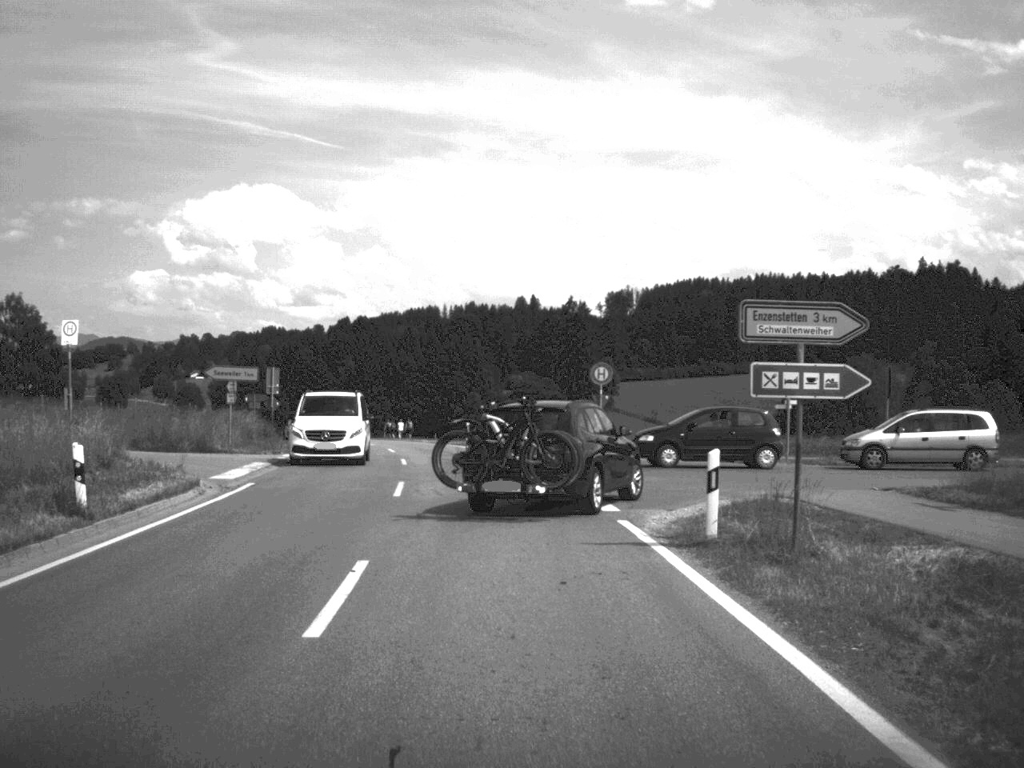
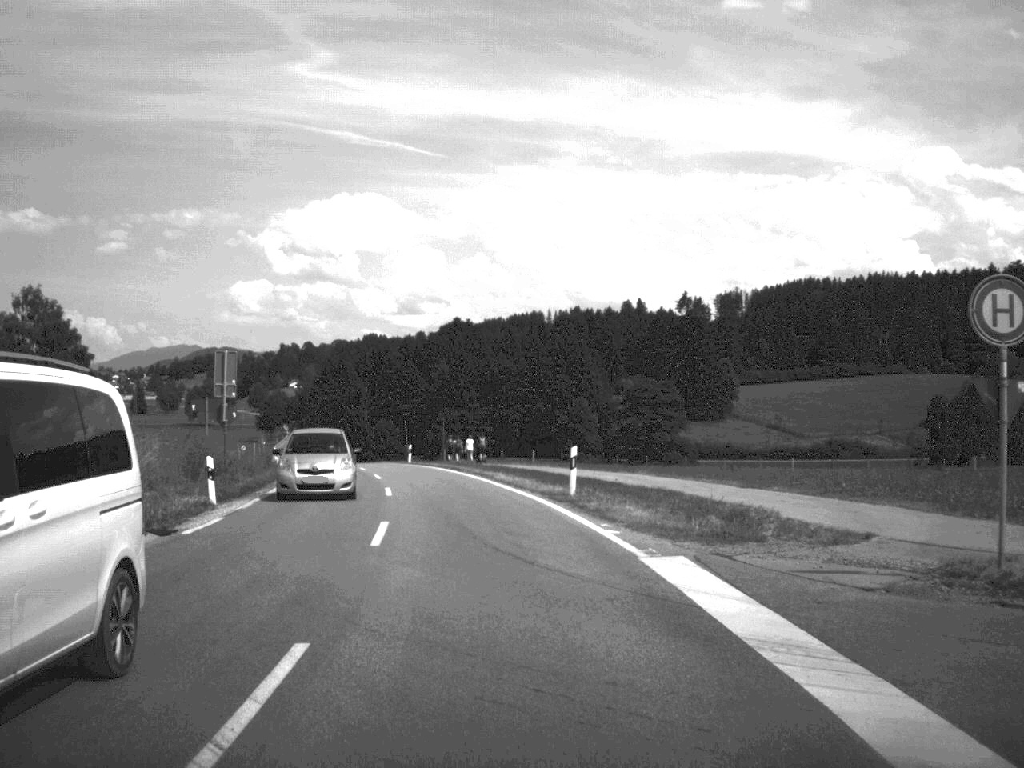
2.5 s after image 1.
(-1.1, +27.4) m; -5°
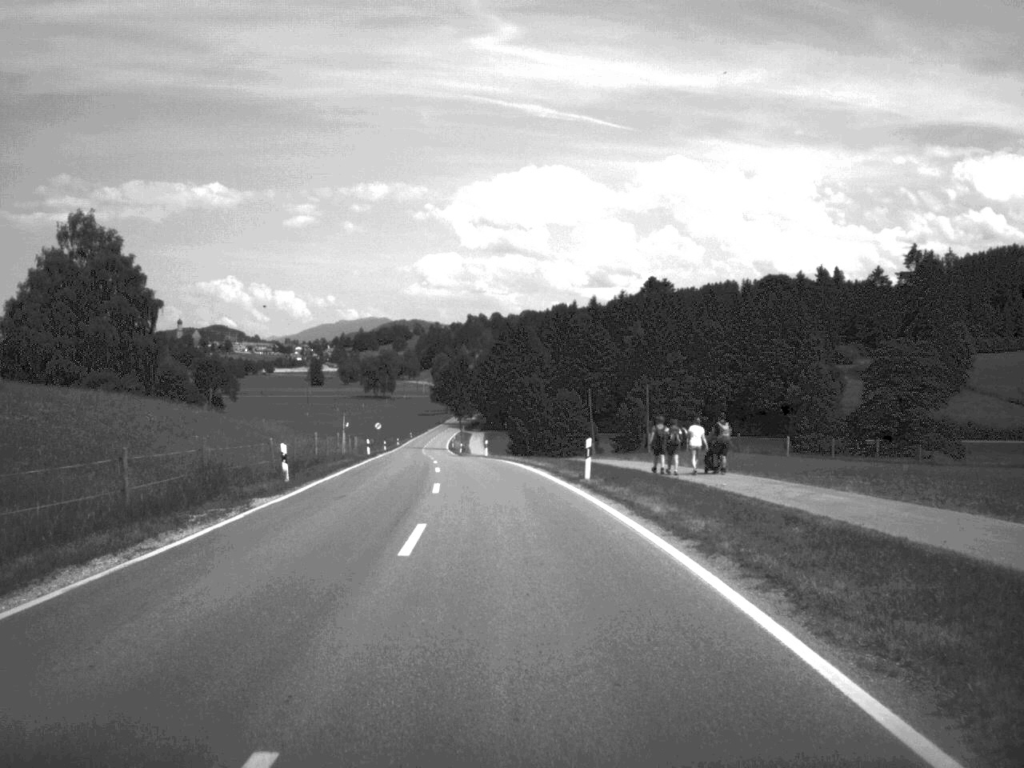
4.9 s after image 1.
(-3.0, +38.2) m; -9°
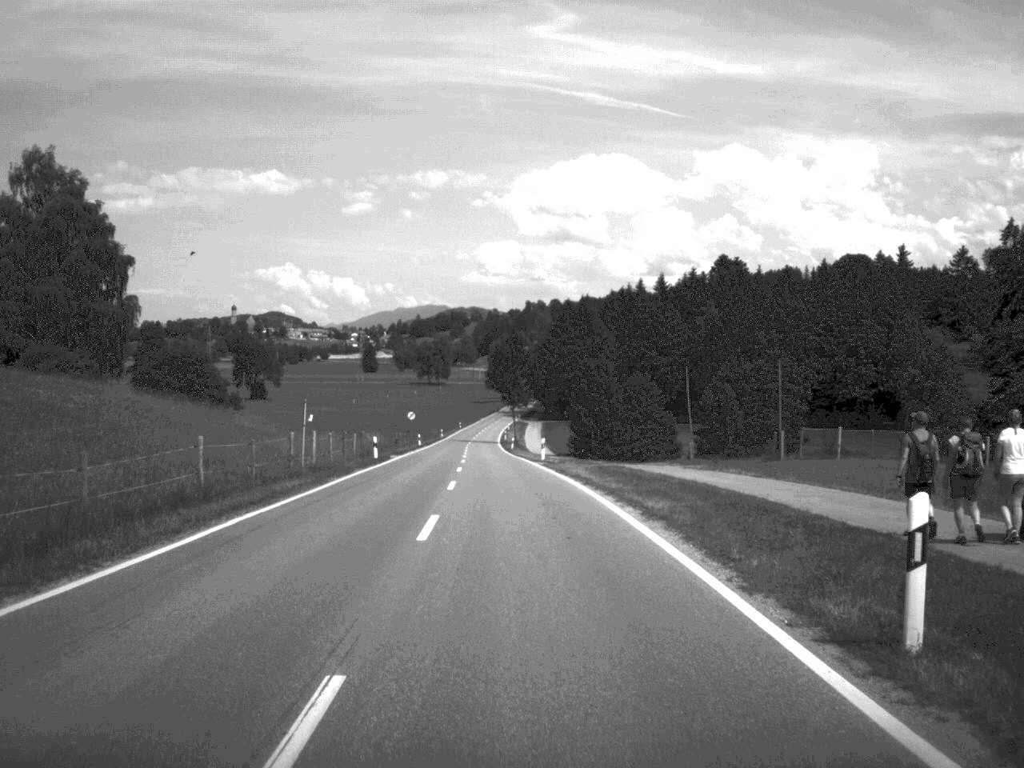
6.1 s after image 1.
(-0.6, +22.3) m; -3°
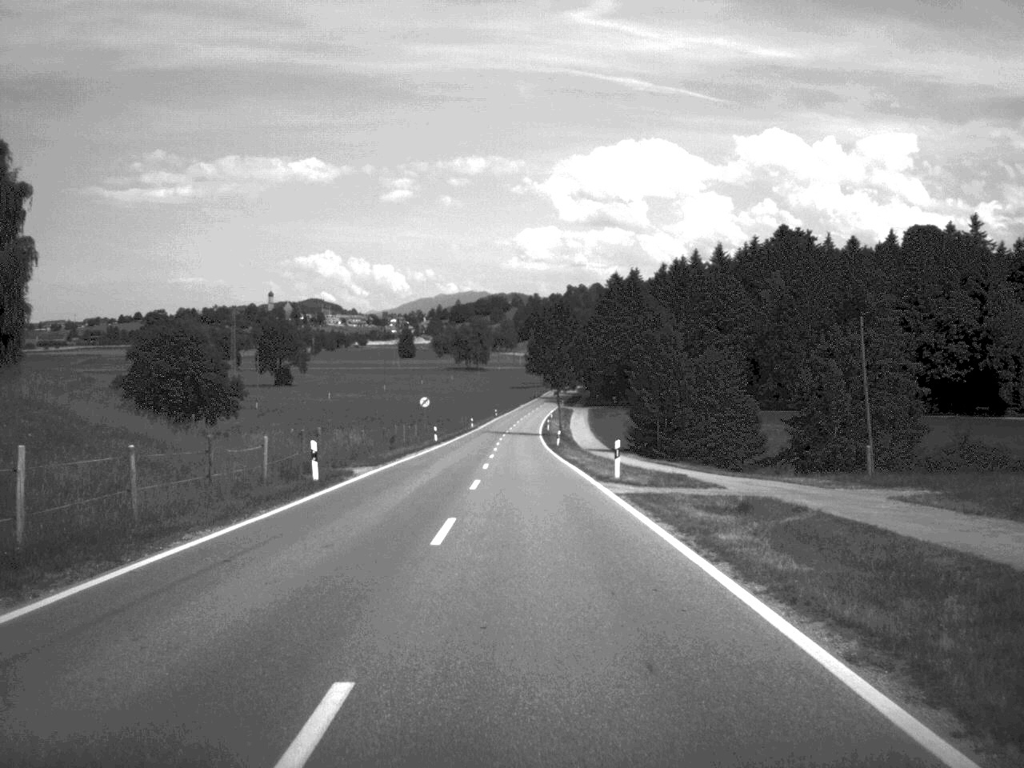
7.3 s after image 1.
(-0.5, +24.2) m; -2°
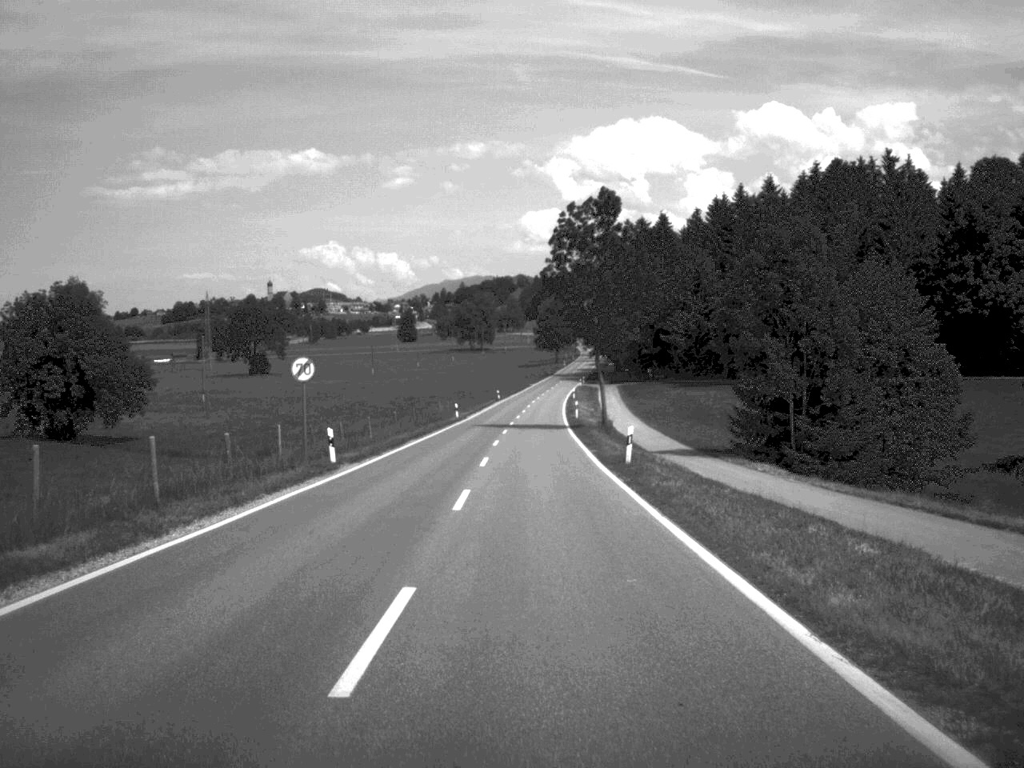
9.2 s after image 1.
(-0.3, +44.4) m; 0°
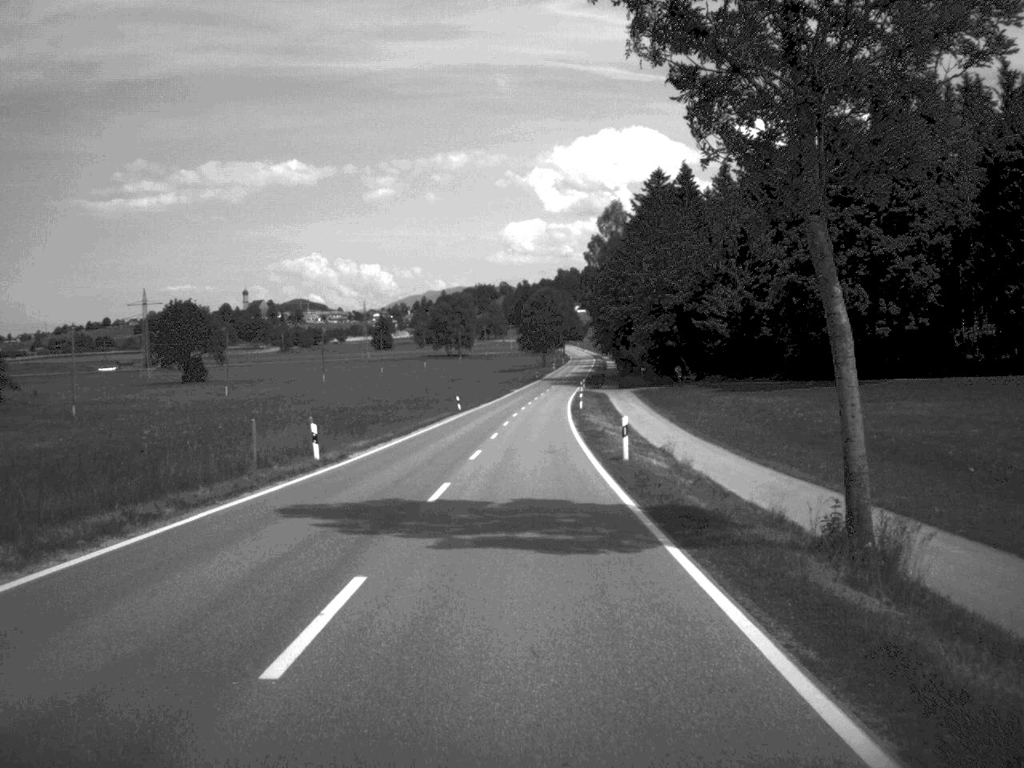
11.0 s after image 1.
(+0.4, +47.4) m; +1°
